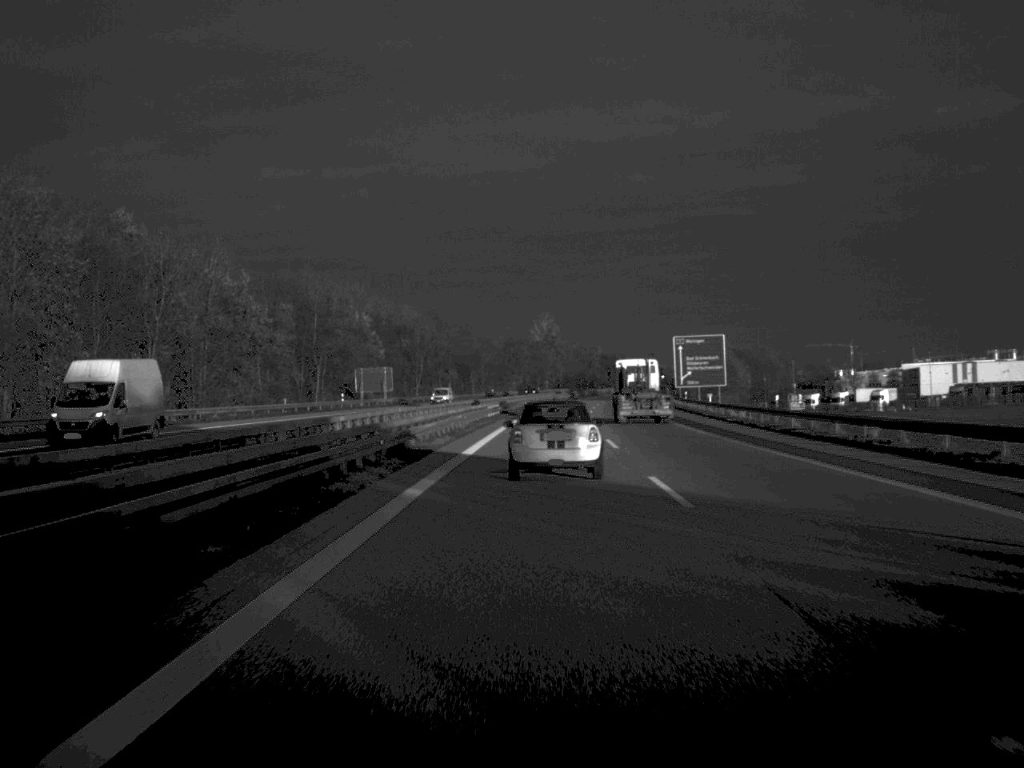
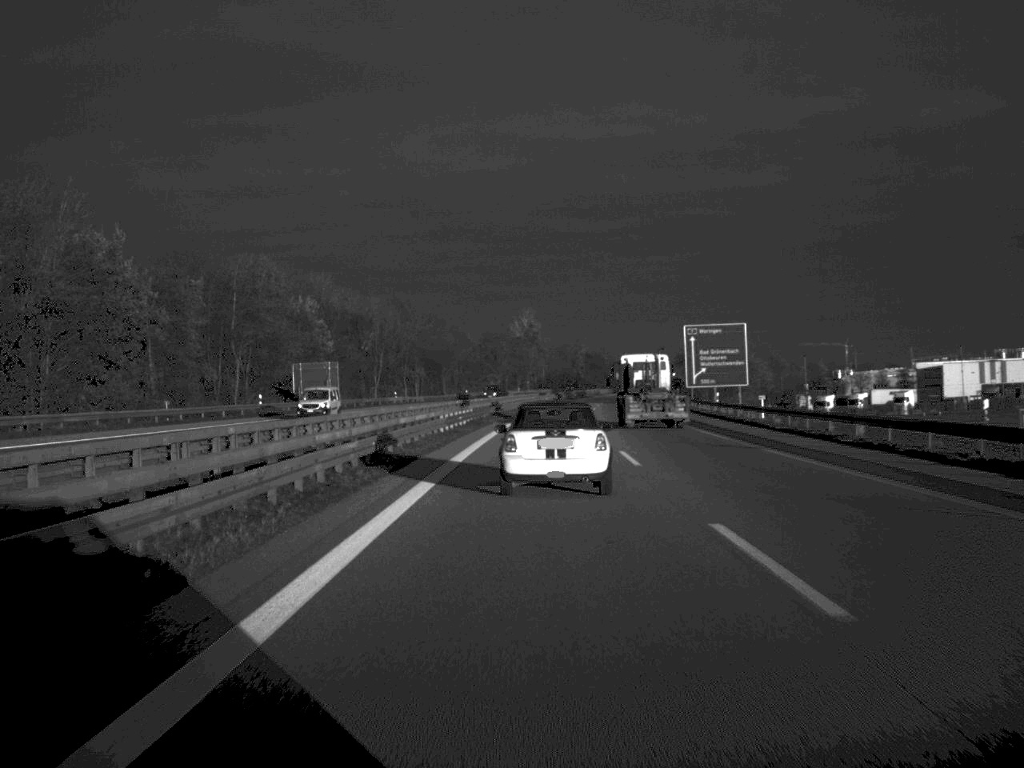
(+0.2, +26.8) m; +1°
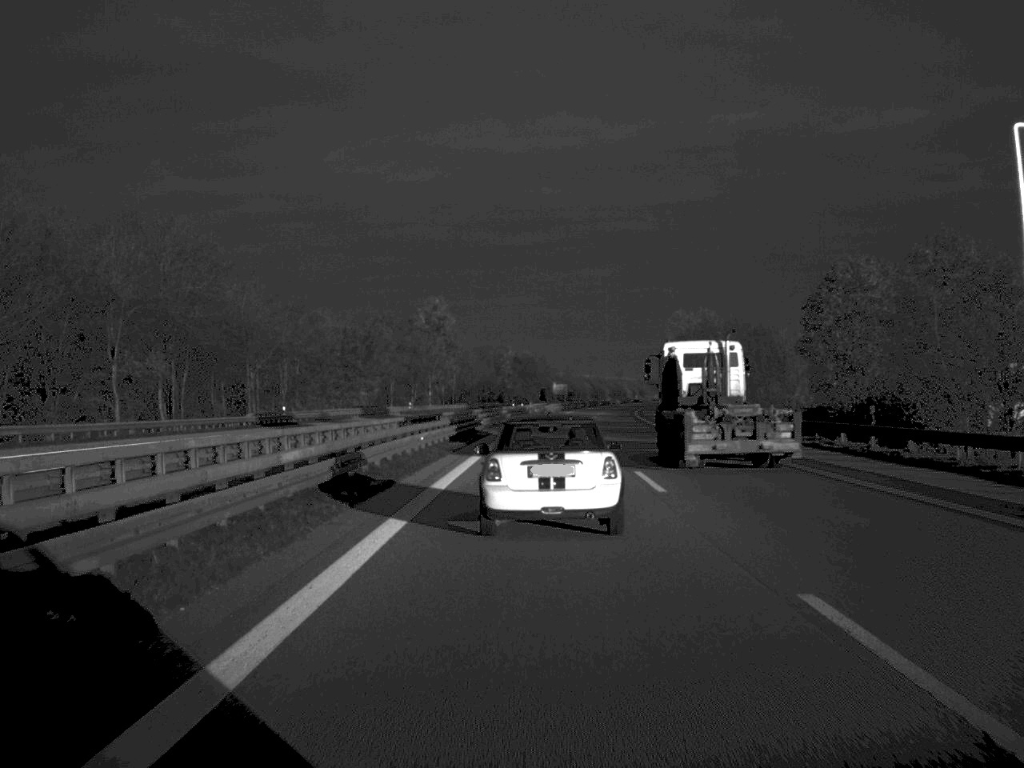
(+2.7, +93.4) m; +3°
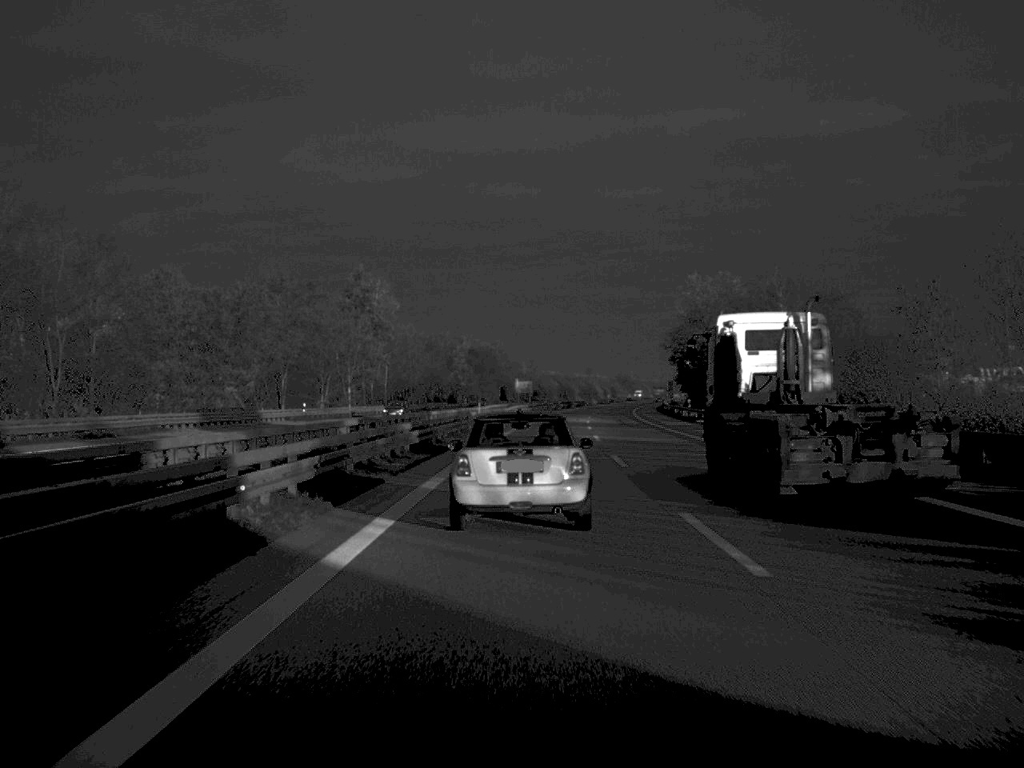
(+0.7, +46.2) m; +2°
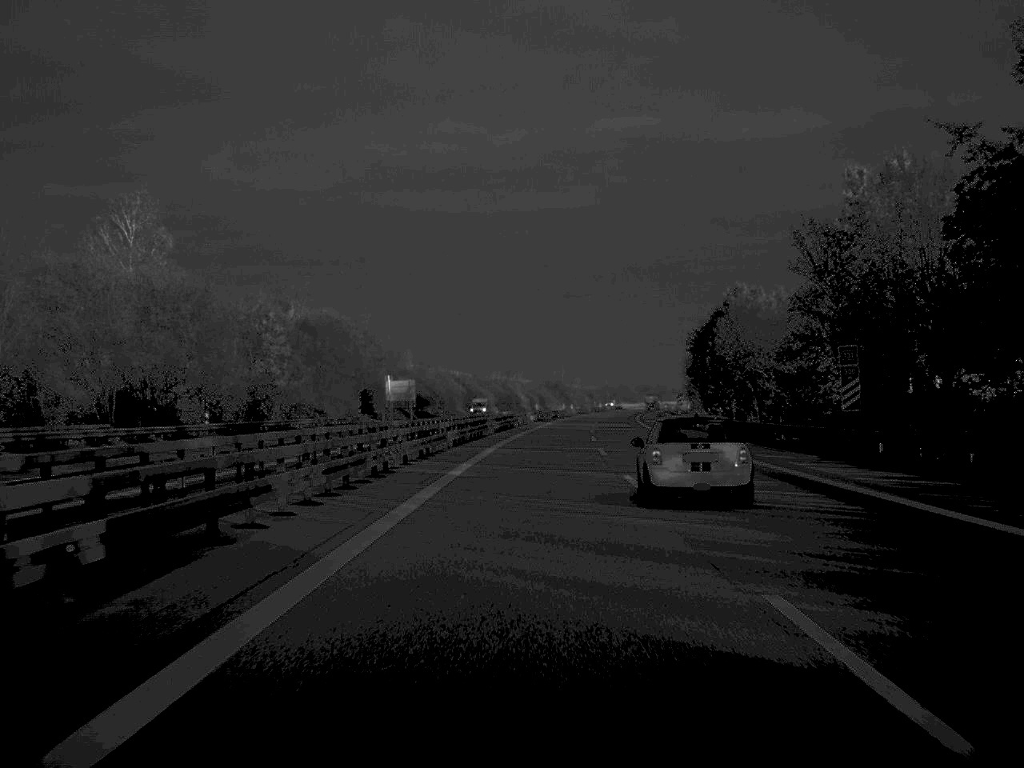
(+3.7, +114.1) m; +4°
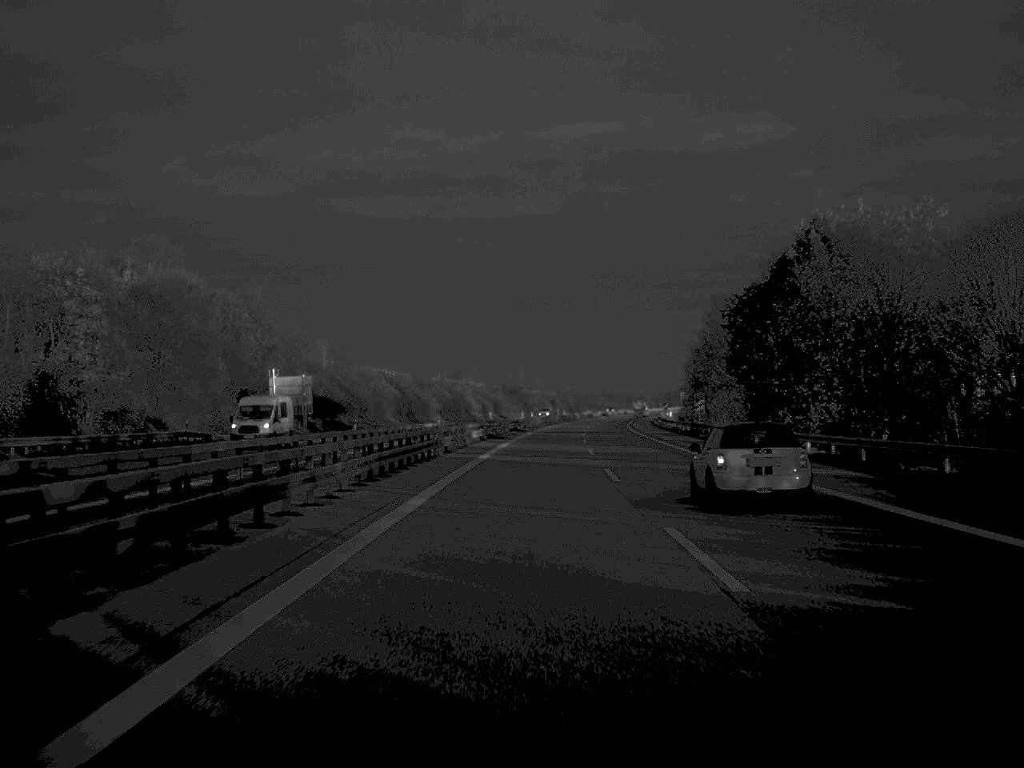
(+0.8, +47.7) m; +2°
